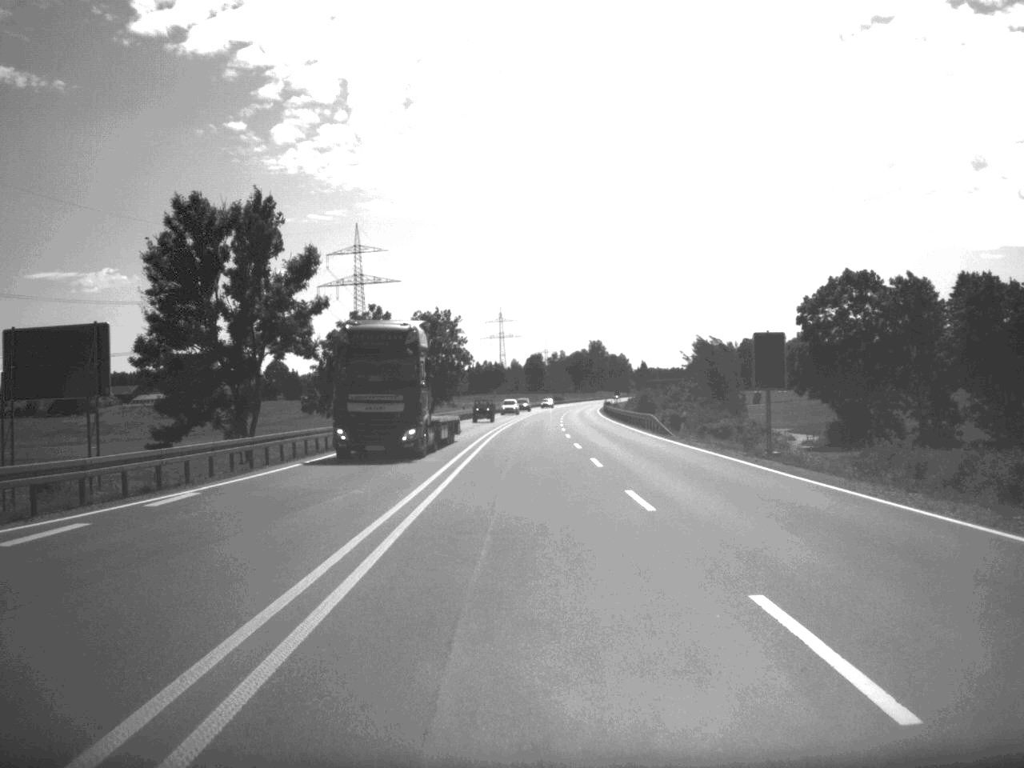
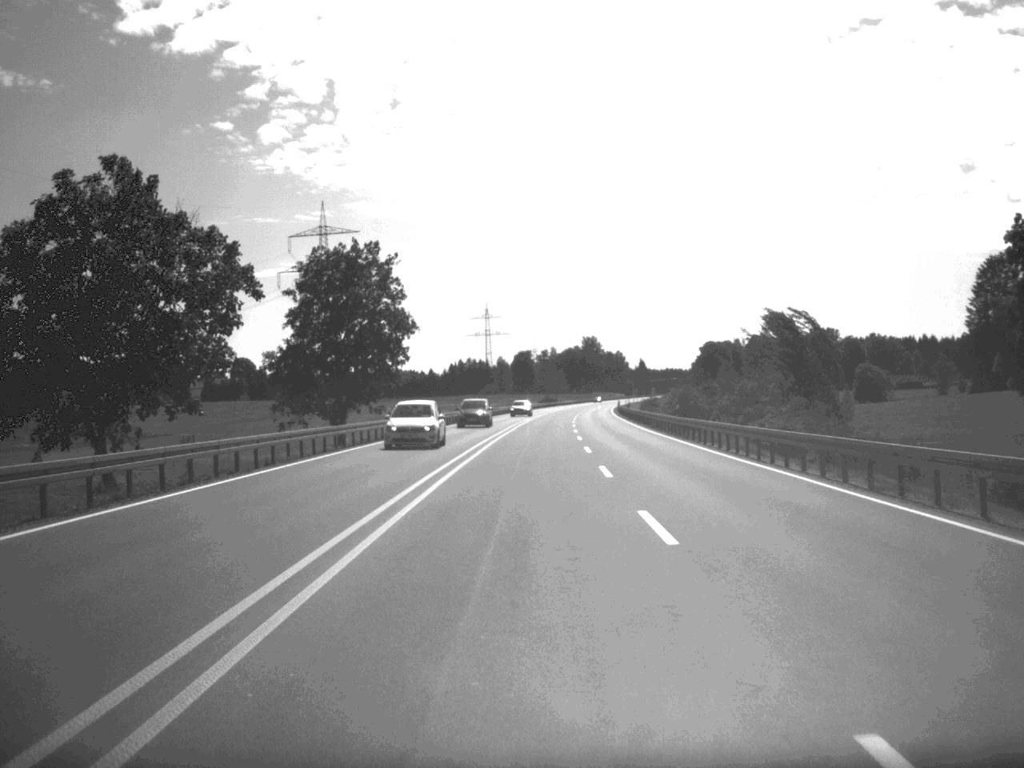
(+0.2, +51.9) m; 0°
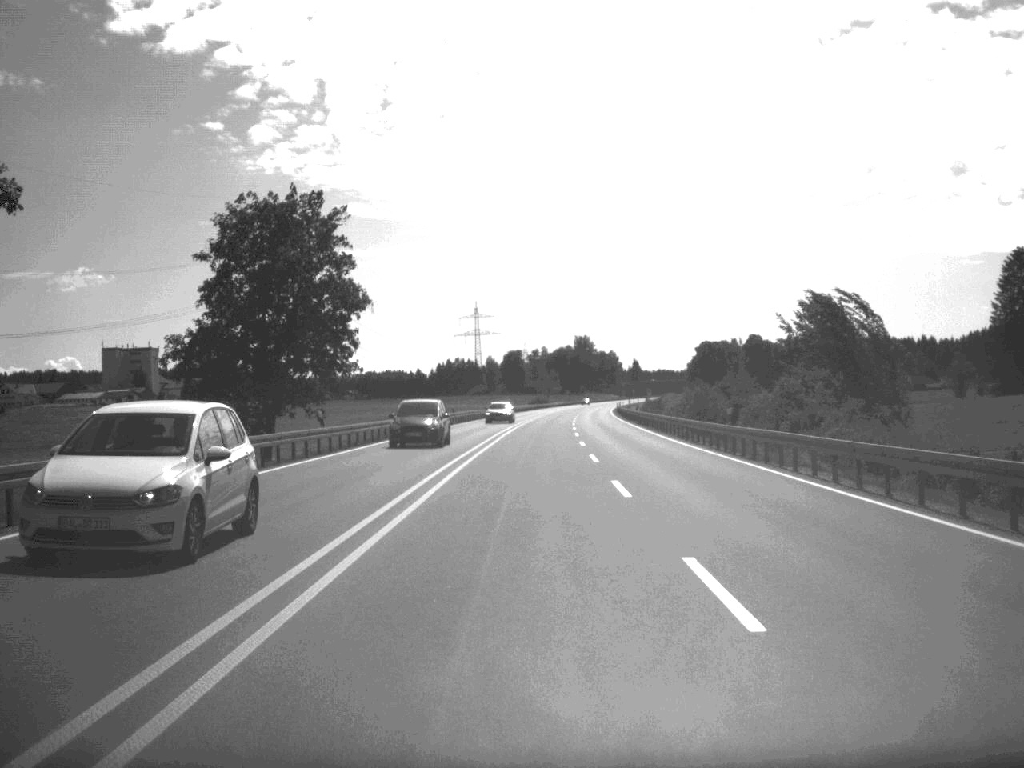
(+0.1, +17.0) m; 0°
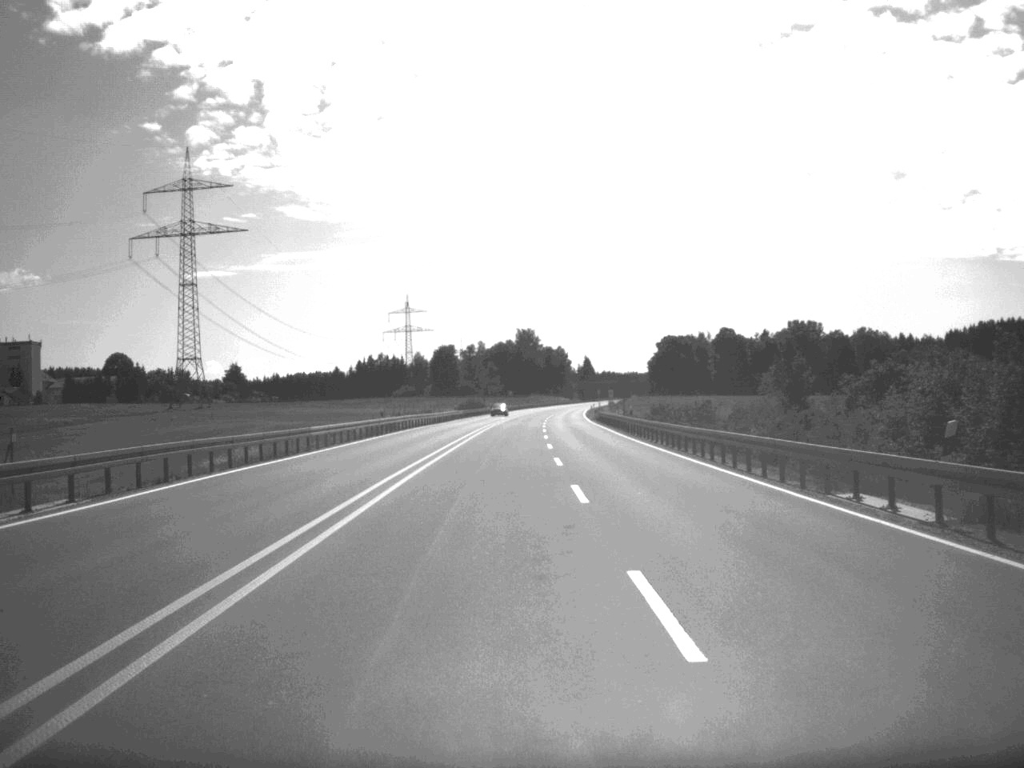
(+1.5, +72.4) m; +3°
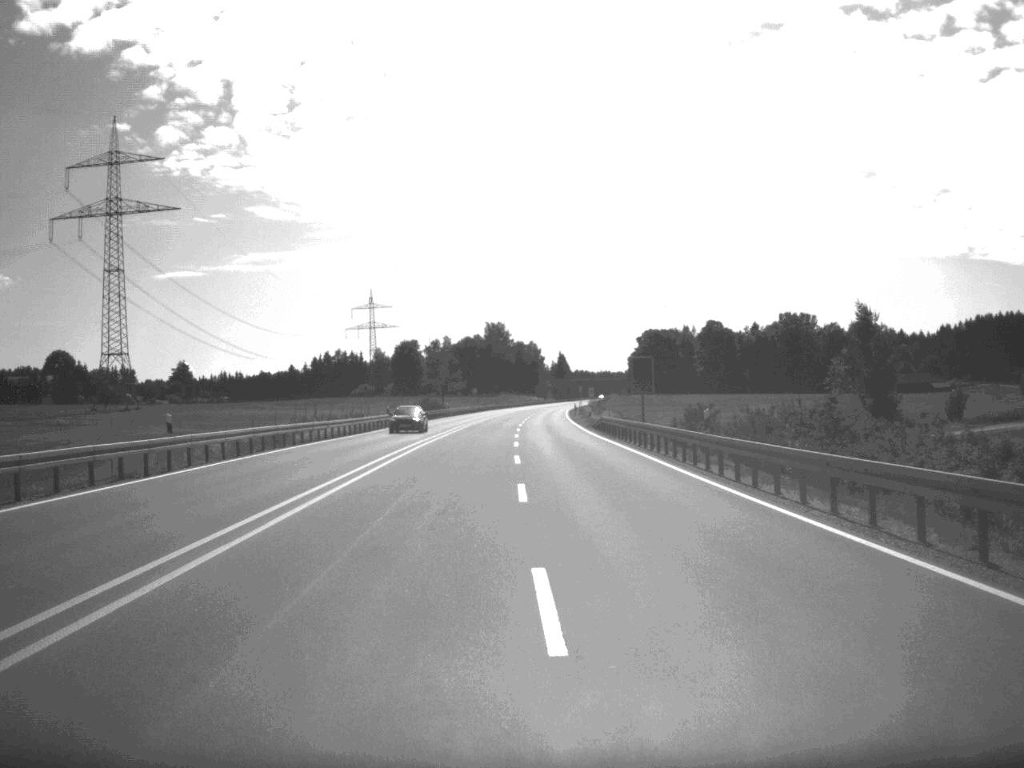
(+0.4, +35.6) m; +1°
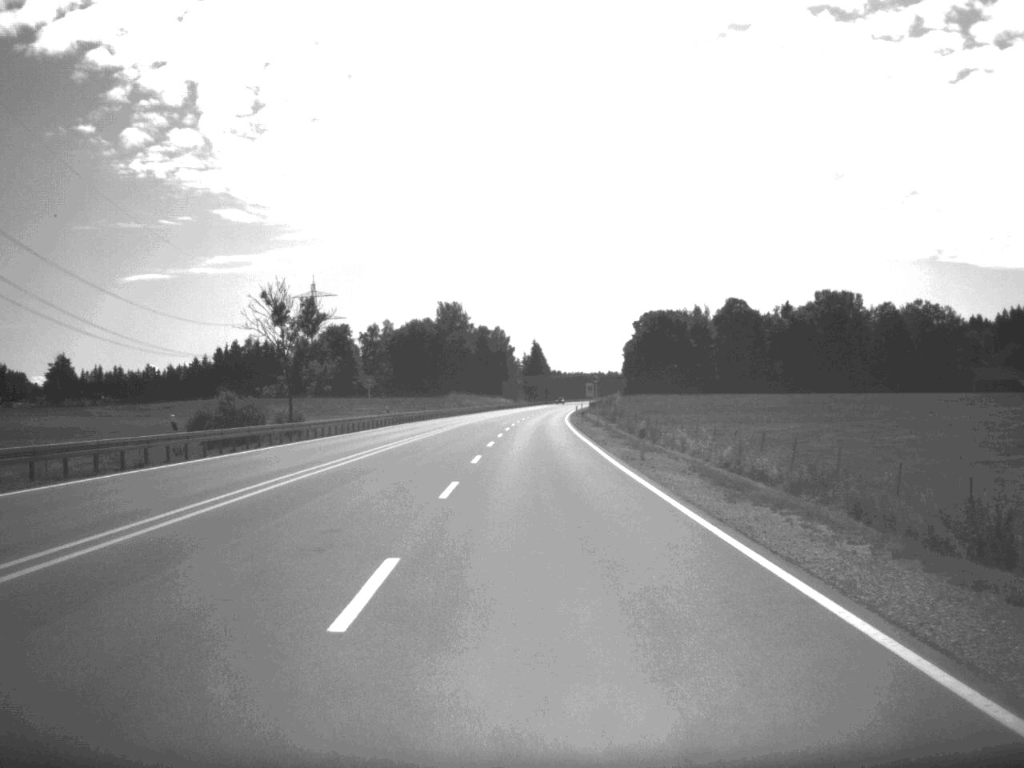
(+0.8, +94.7) m; +1°
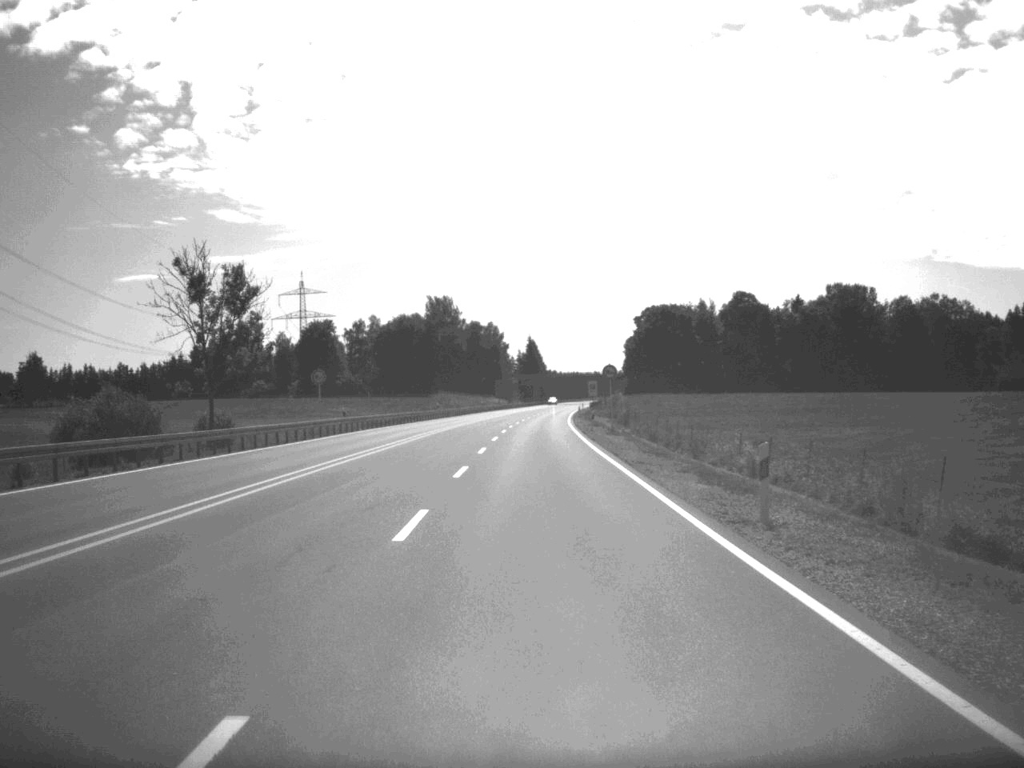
(0.0, +18.3) m; 0°
